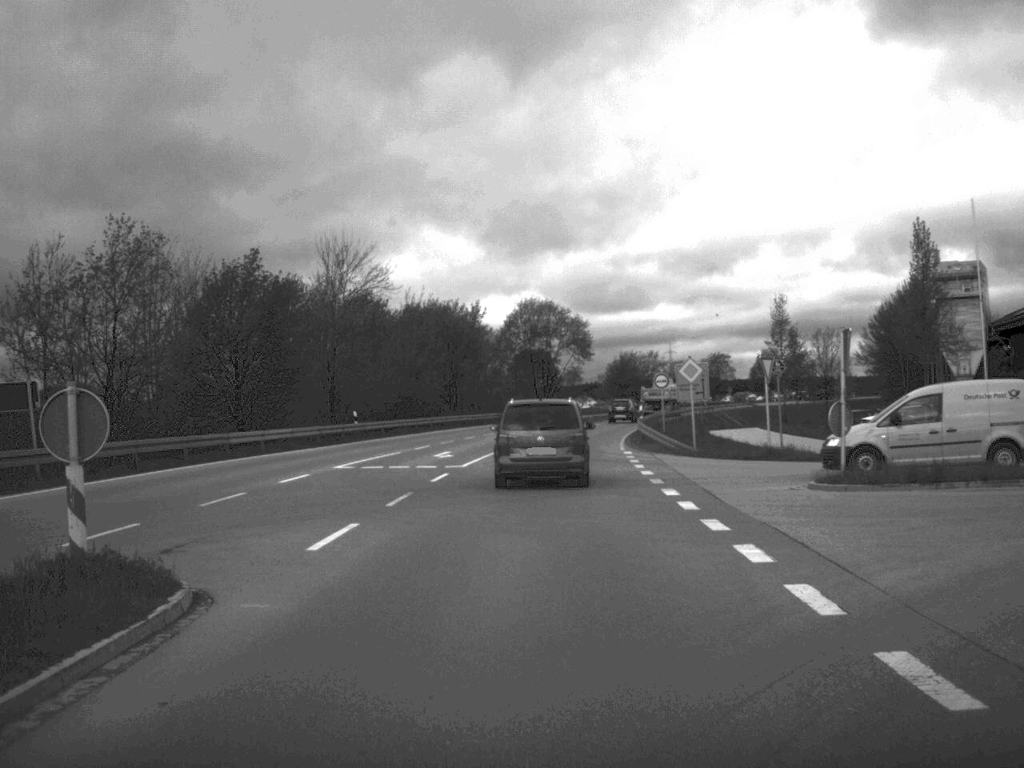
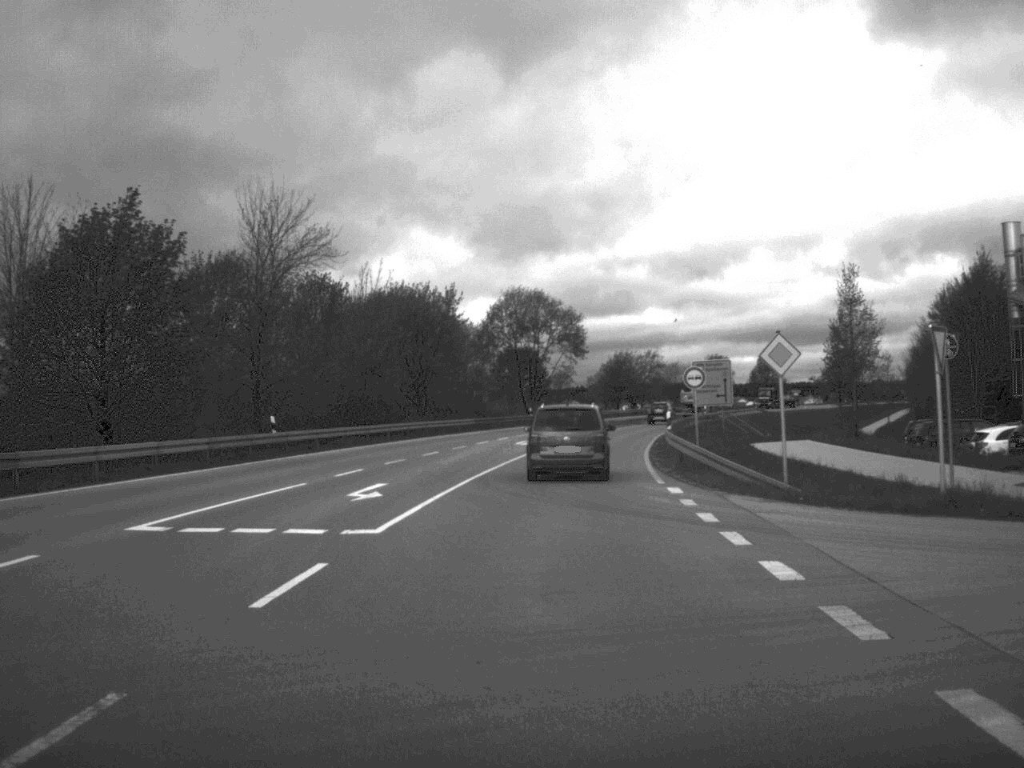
(+0.1, +15.8) m; +1°
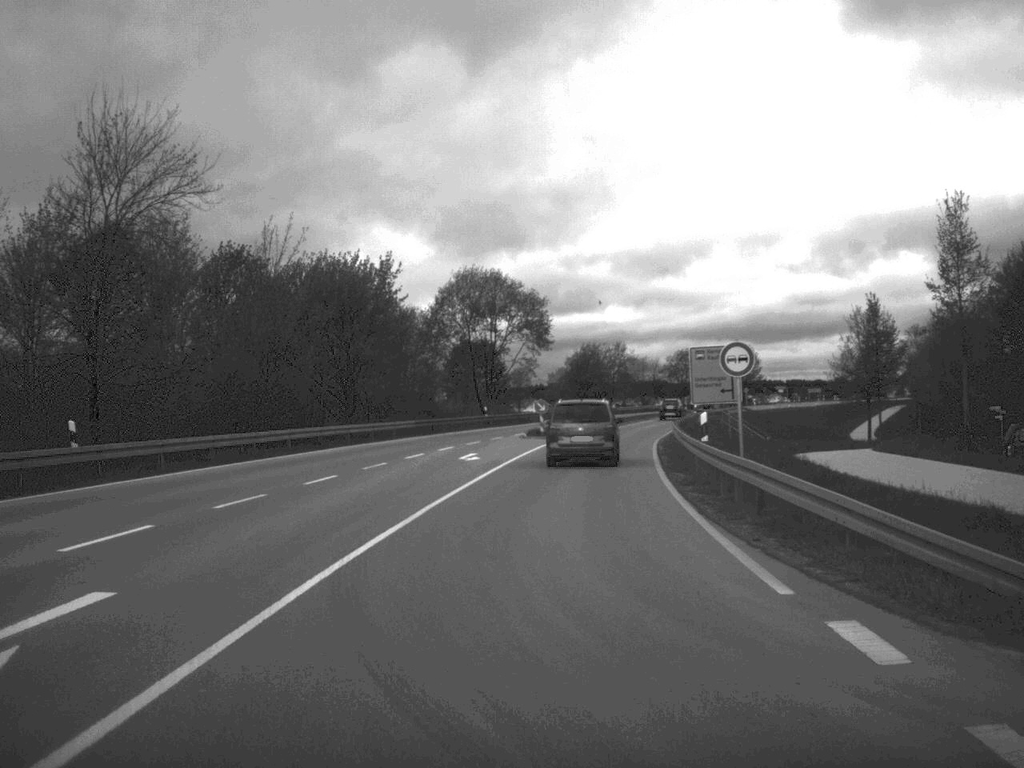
(+0.2, +15.6) m; +2°
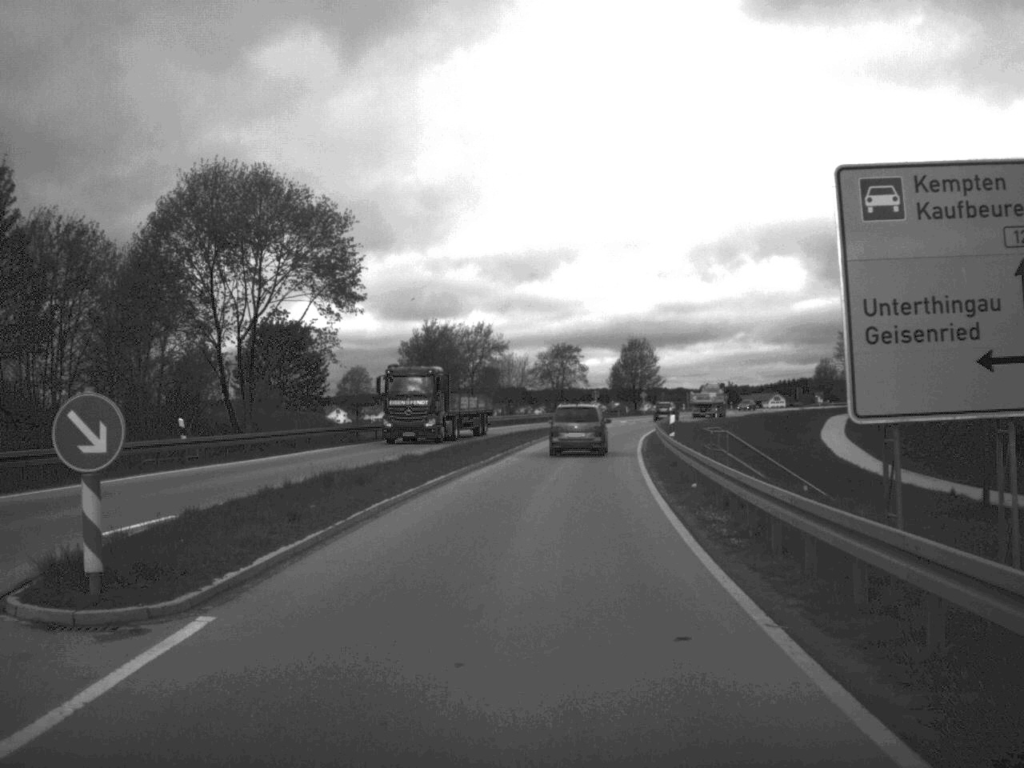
(+2.7, +45.1) m; +6°
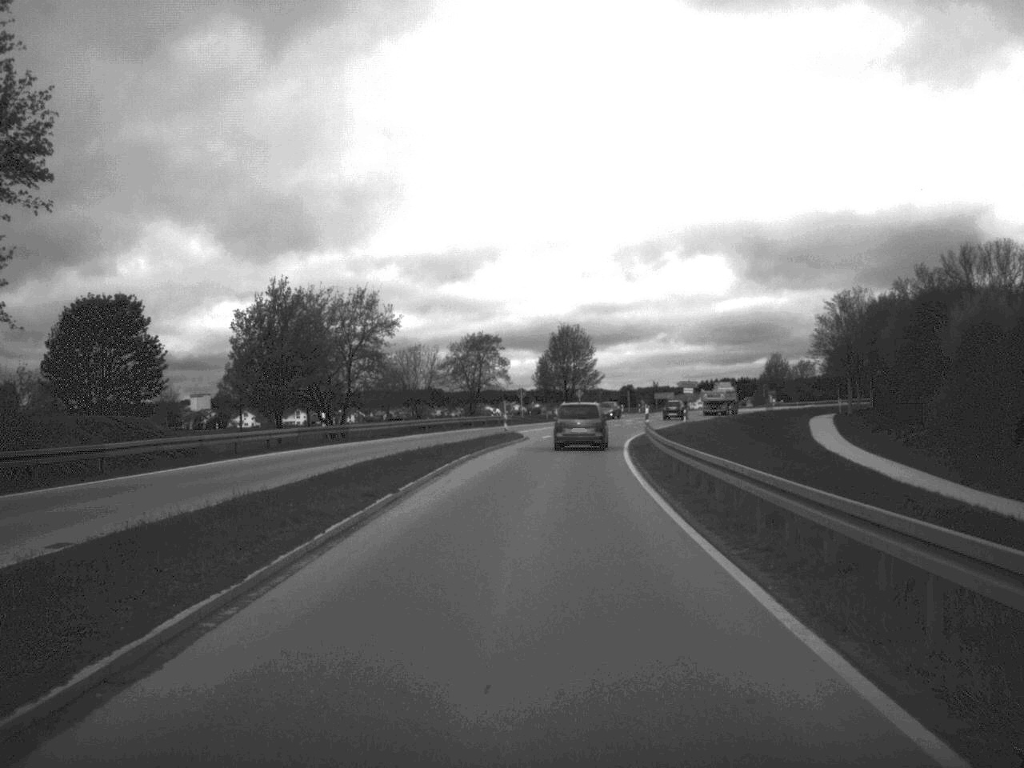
(+0.9, +29.9) m; +4°
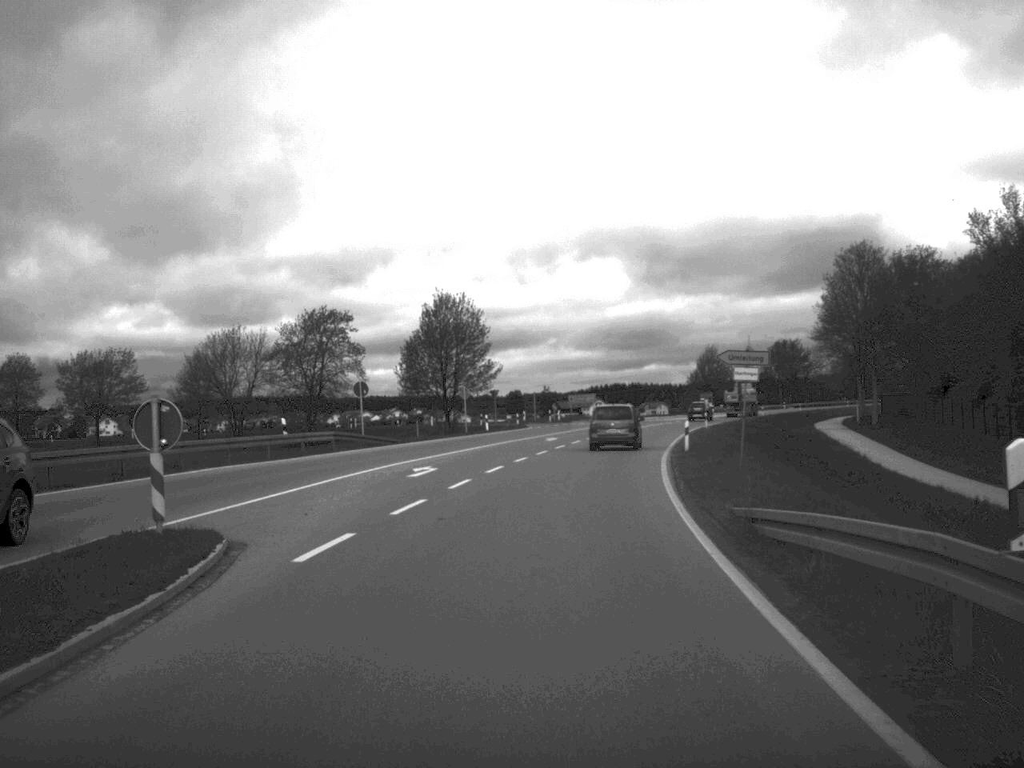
(+1.7, +45.9) m; +5°
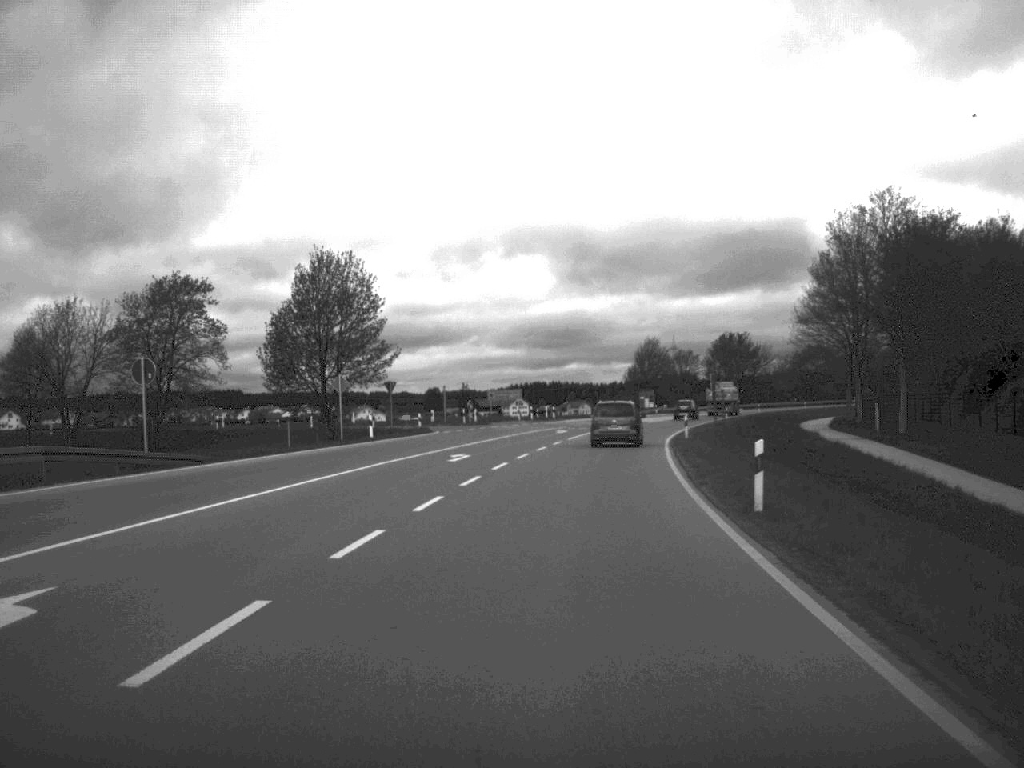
(+0.7, +23.5) m; +4°
